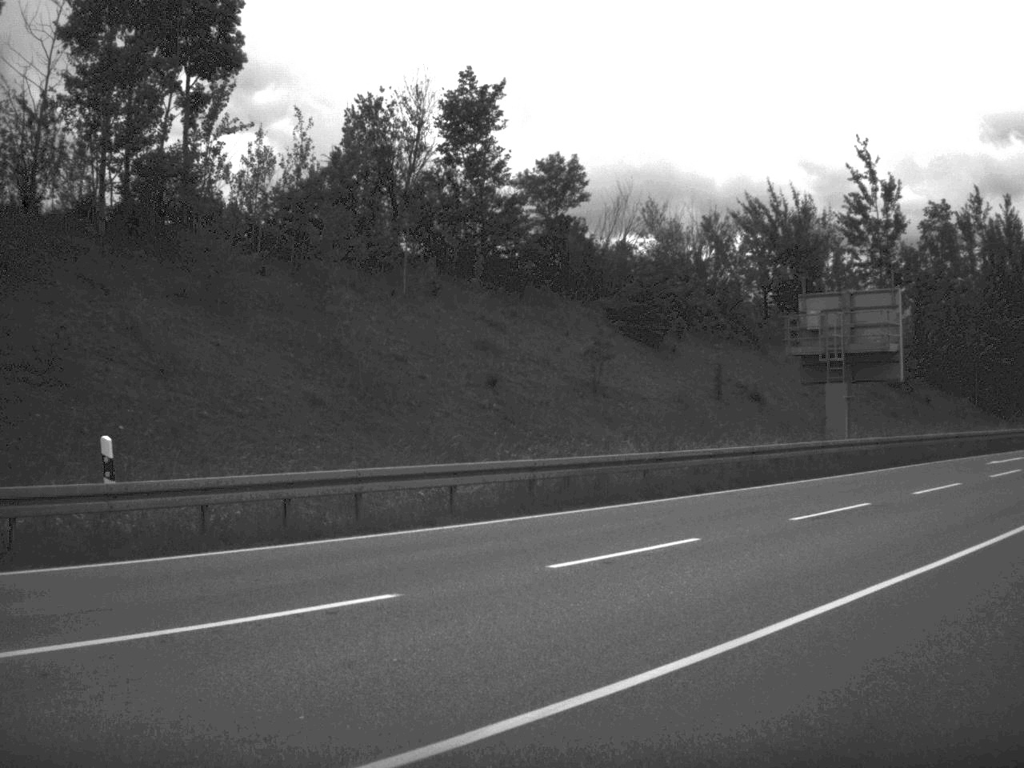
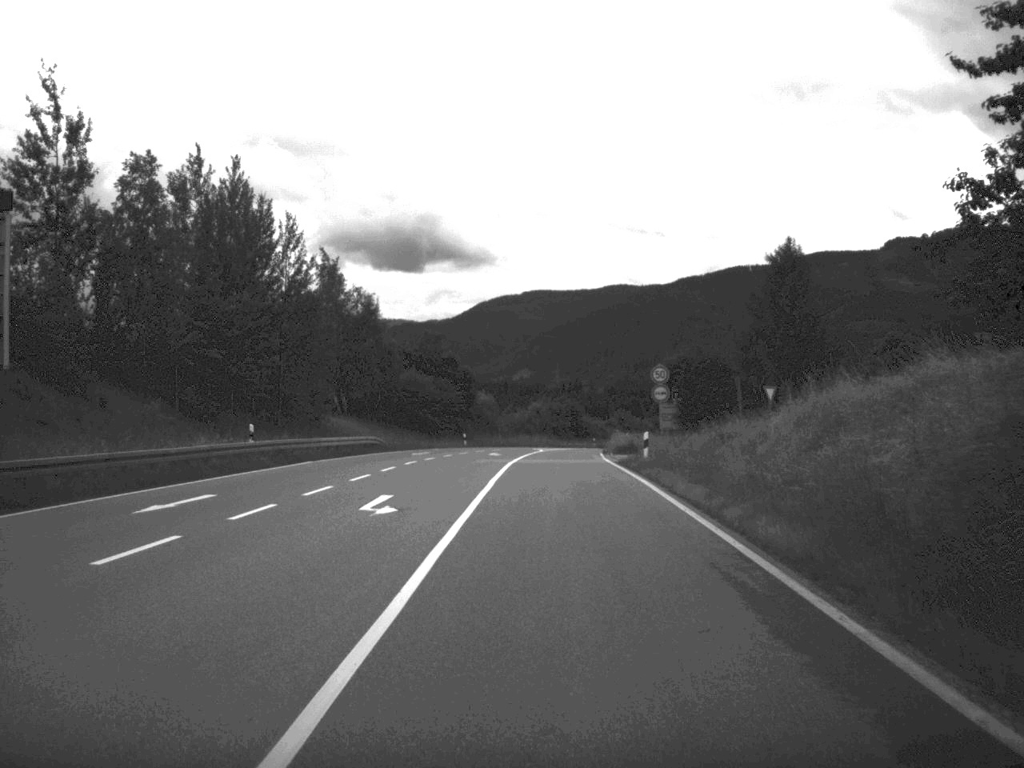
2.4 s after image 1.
(+5.8, +14.2) m; +33°
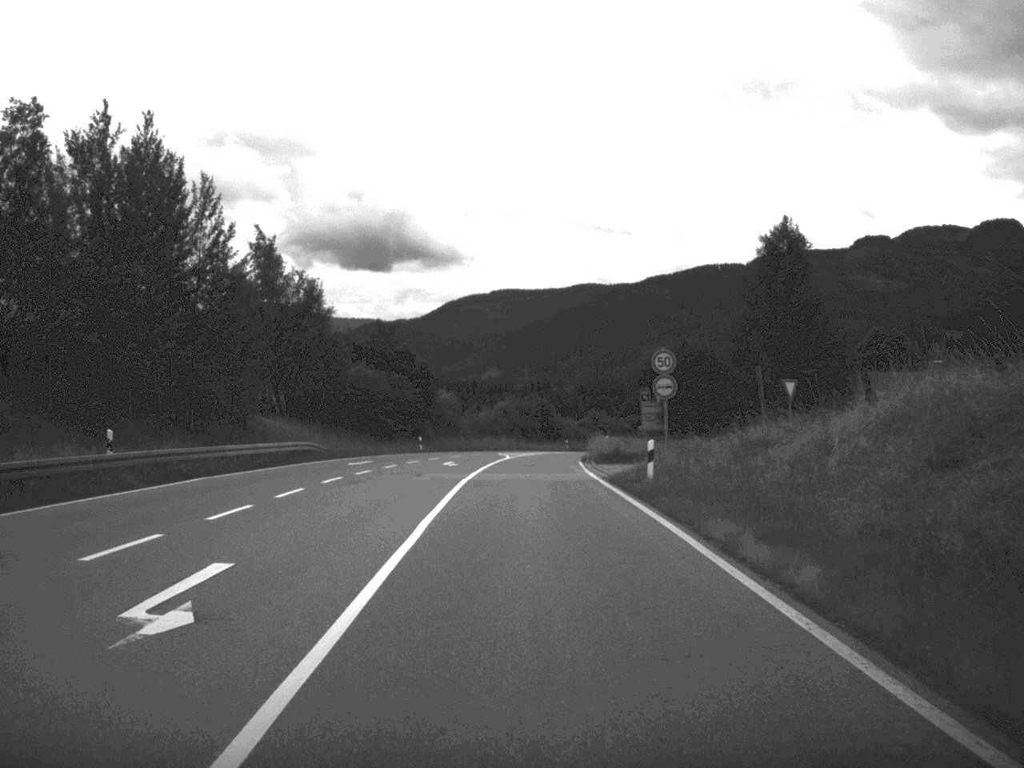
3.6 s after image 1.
(+0.2, +10.5) m; +1°
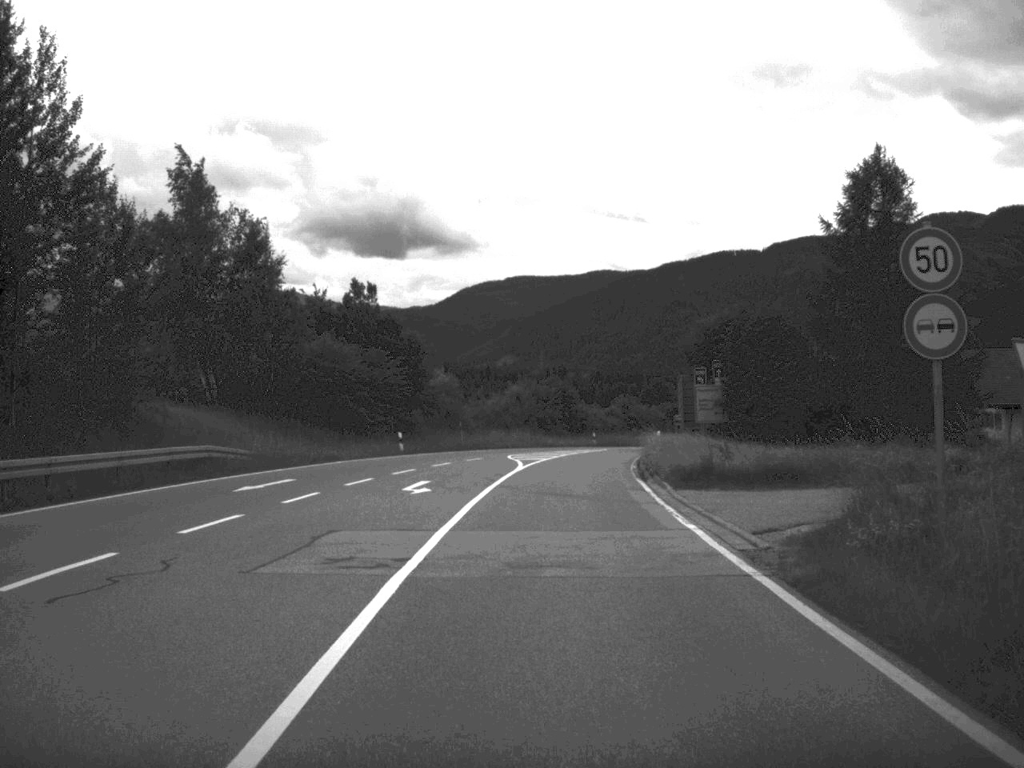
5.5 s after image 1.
(-0.2, +19.9) m; -1°
